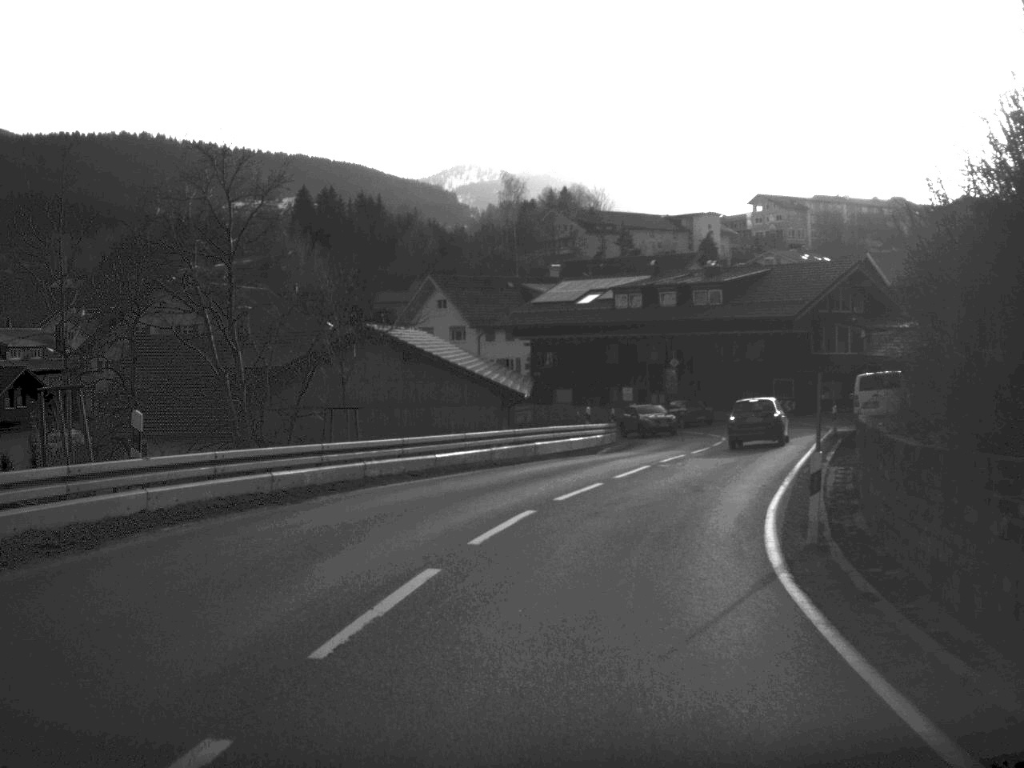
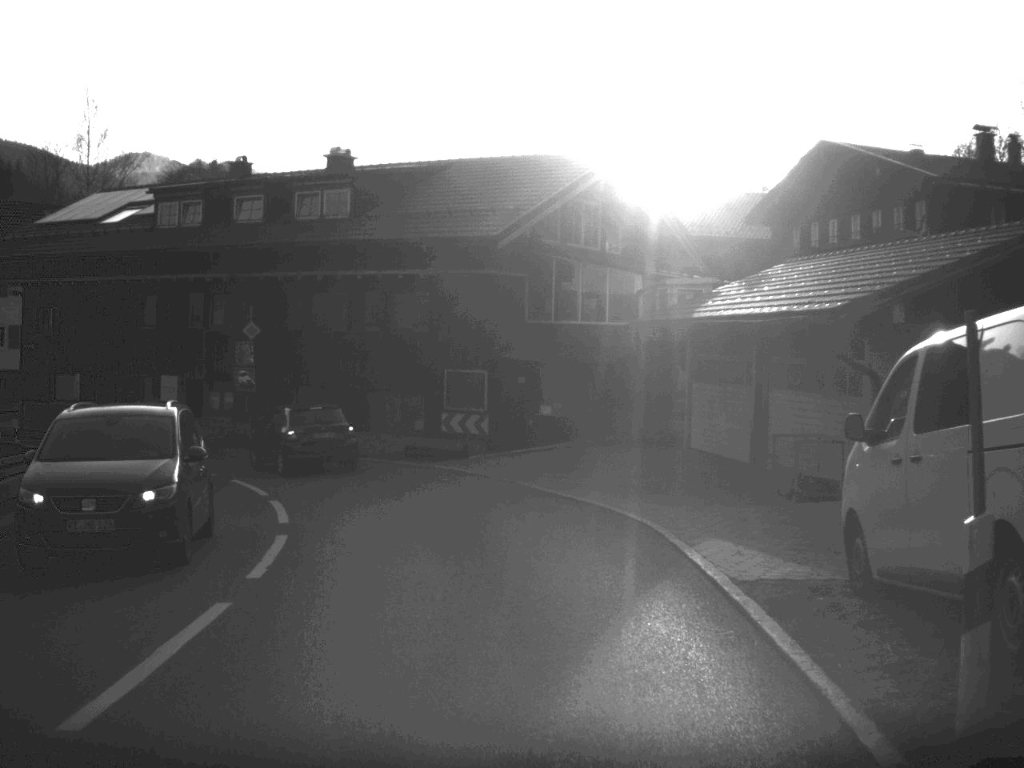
(+6.3, +35.4) m; +15°
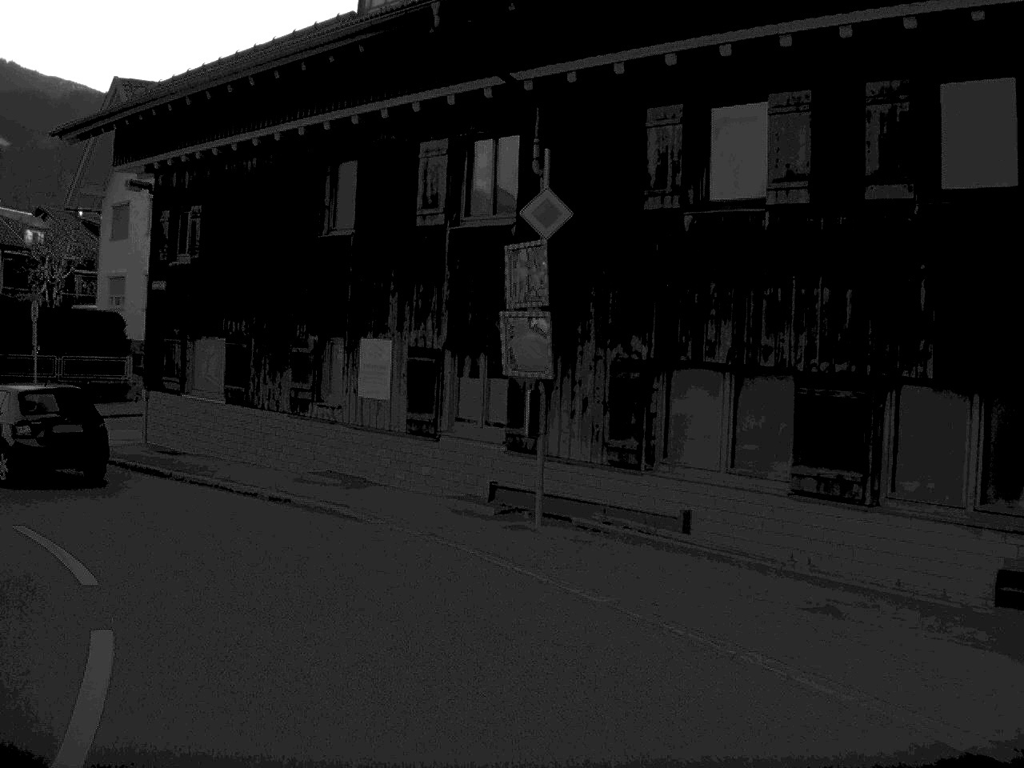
(-3.2, +23.9) m; -20°
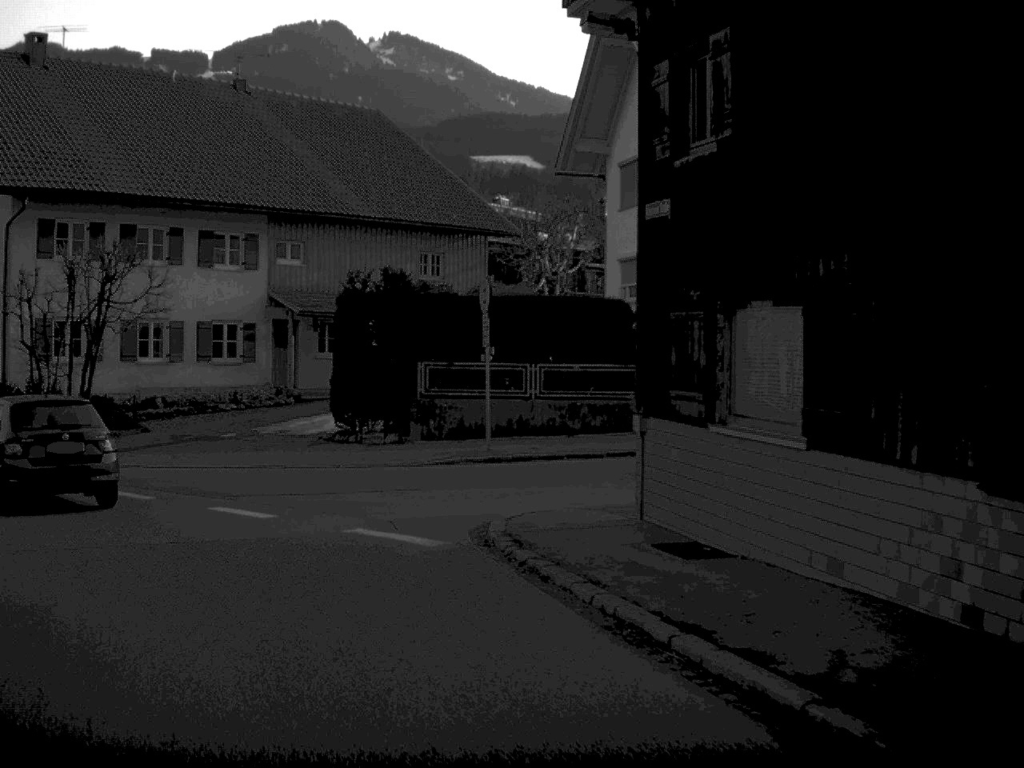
(-2.4, +12.0) m; -25°
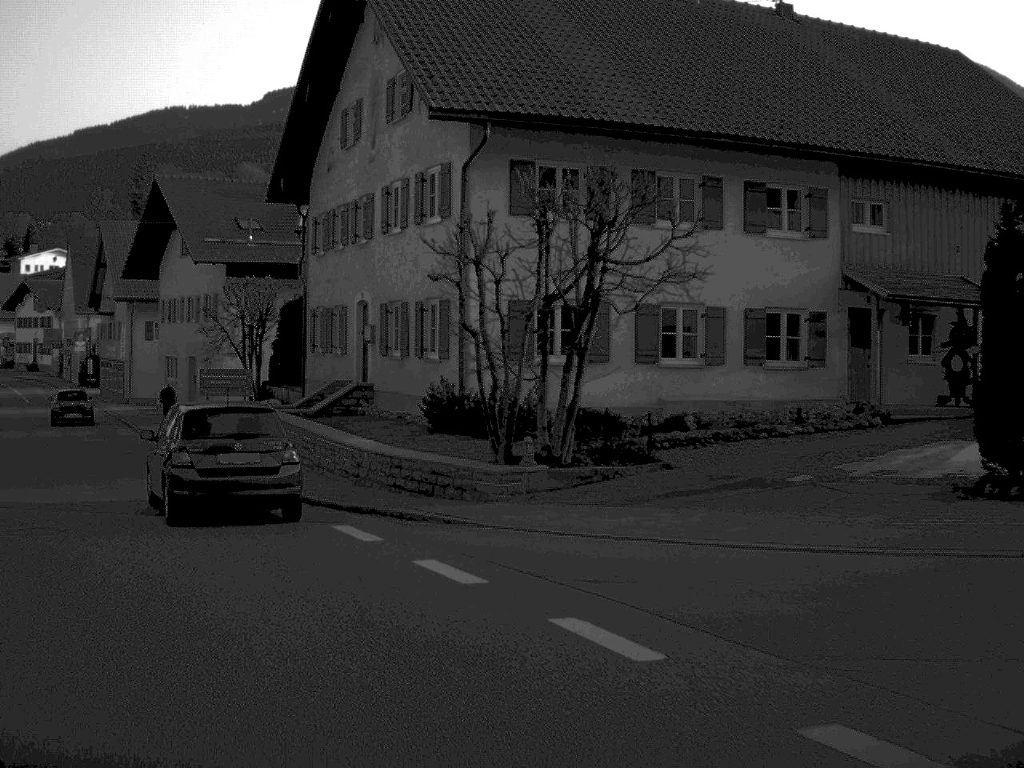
(-2.1, +10.0) m; -24°
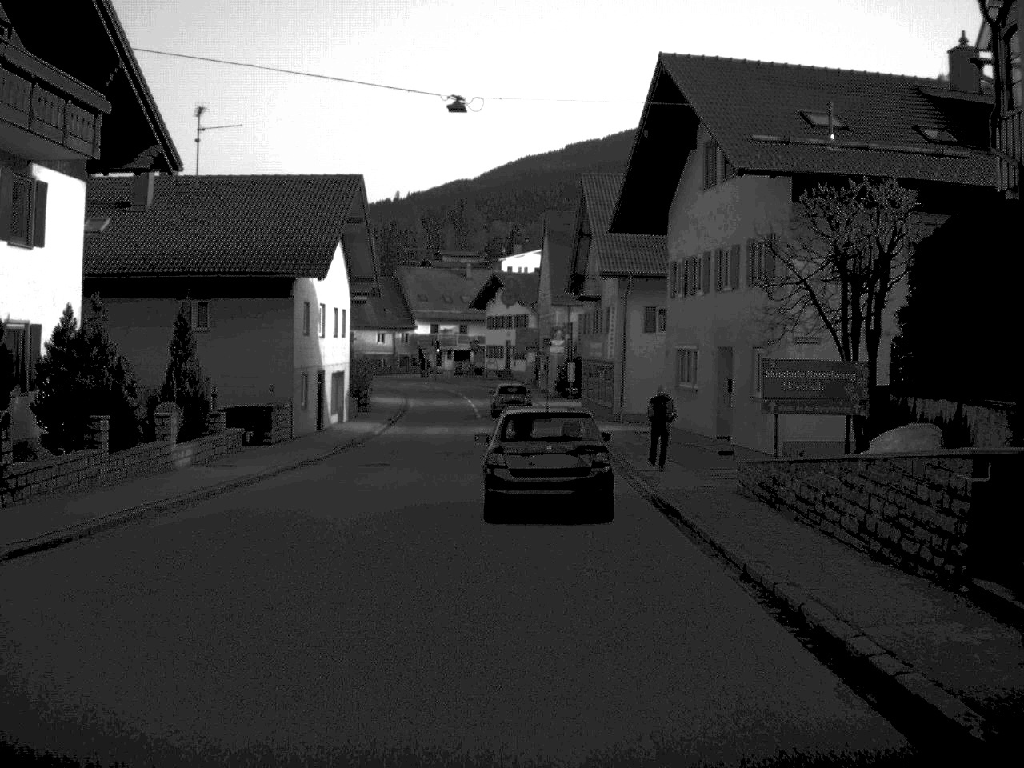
(-5.3, +19.9) m; -21°
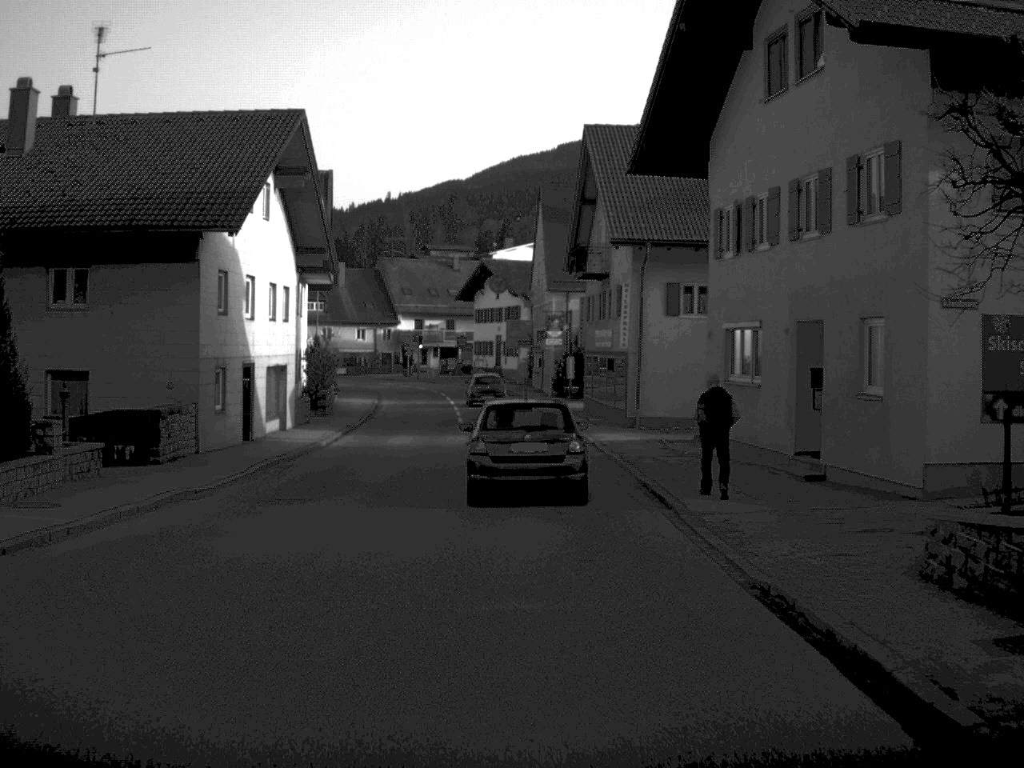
(0.0, +10.0) m; 0°
